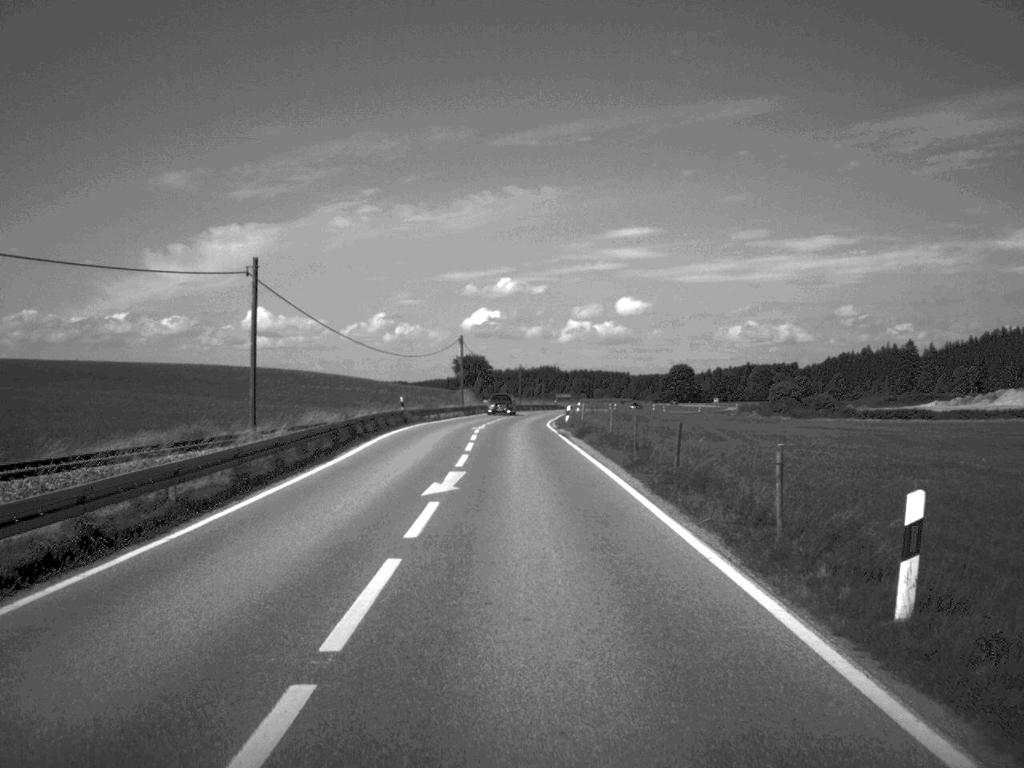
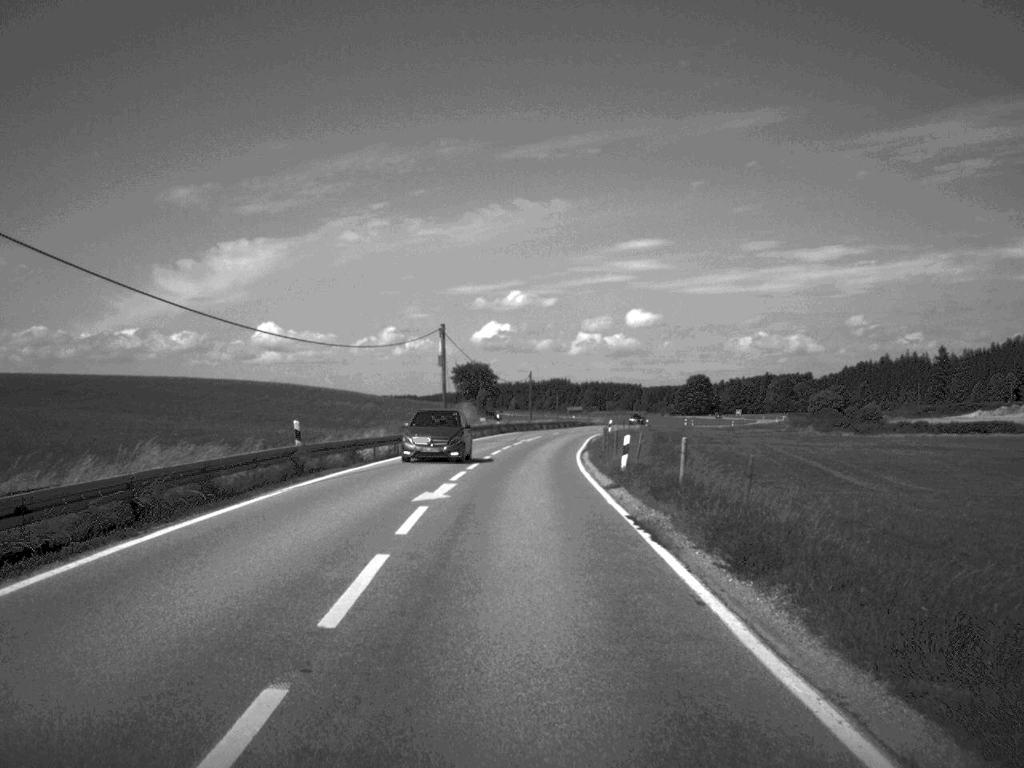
(-0.1, +28.4) m; -1°
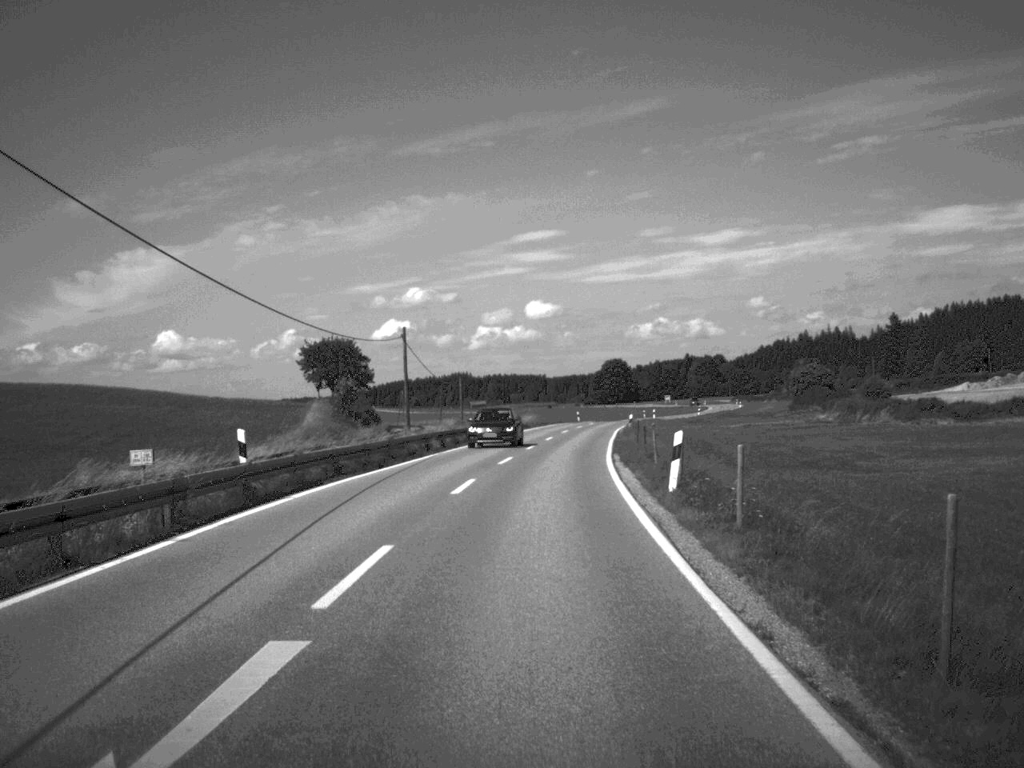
(+1.2, +58.6) m; +4°
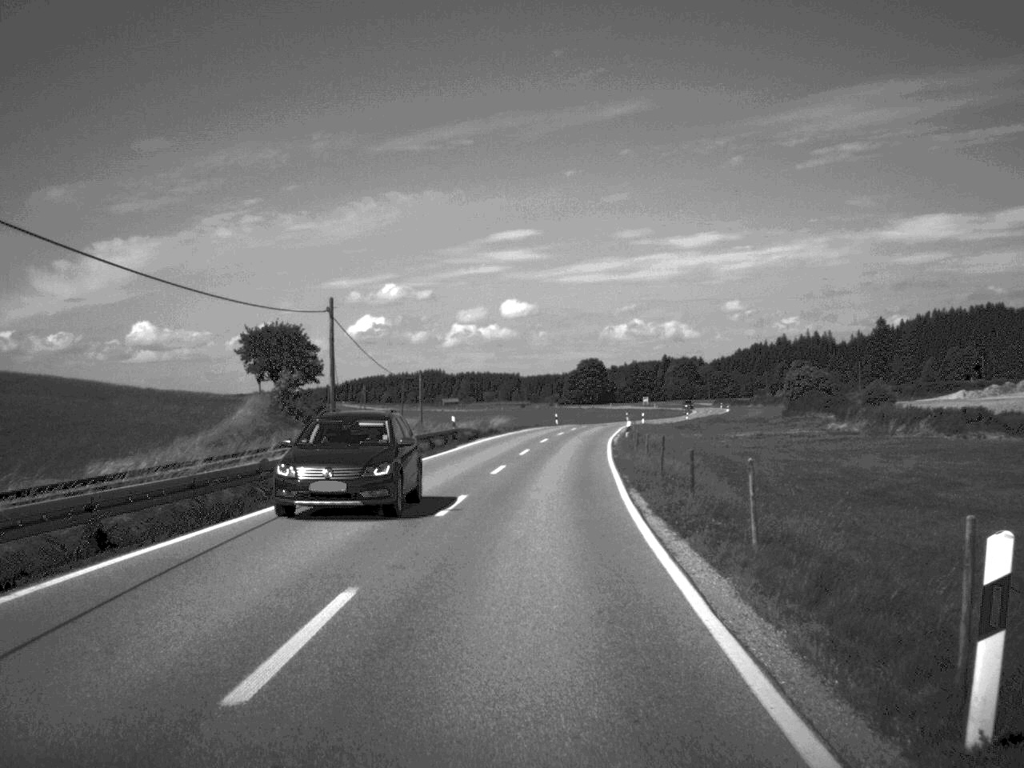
(+0.1, +14.5) m; +1°
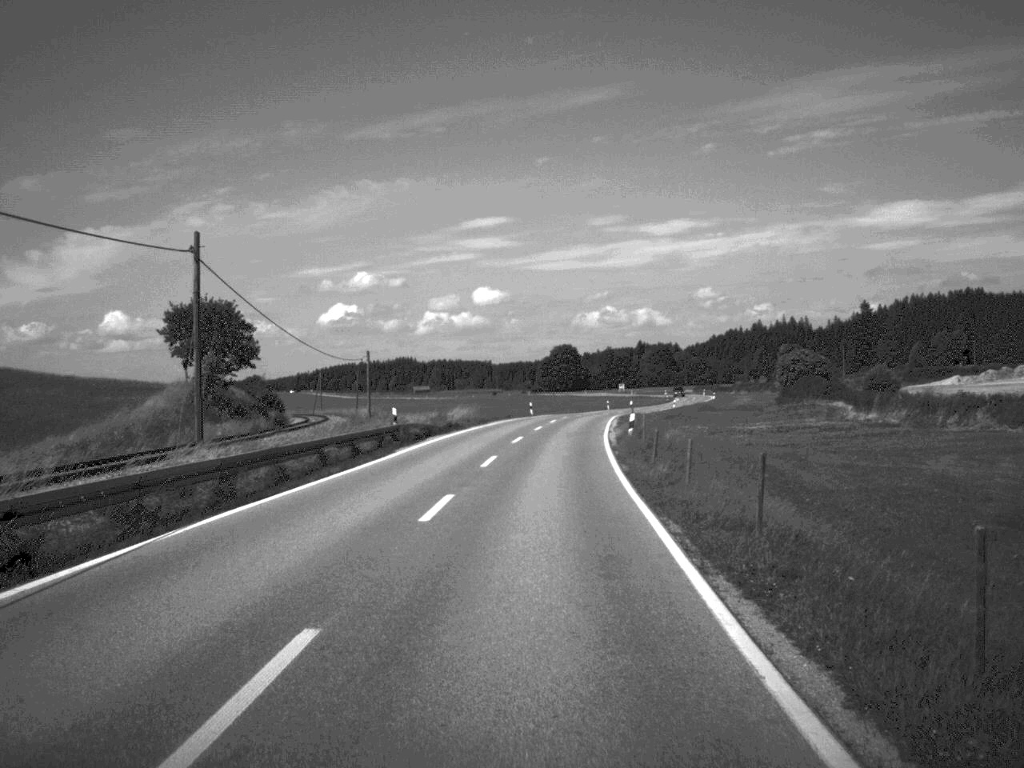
(+0.1, +13.9) m; +1°
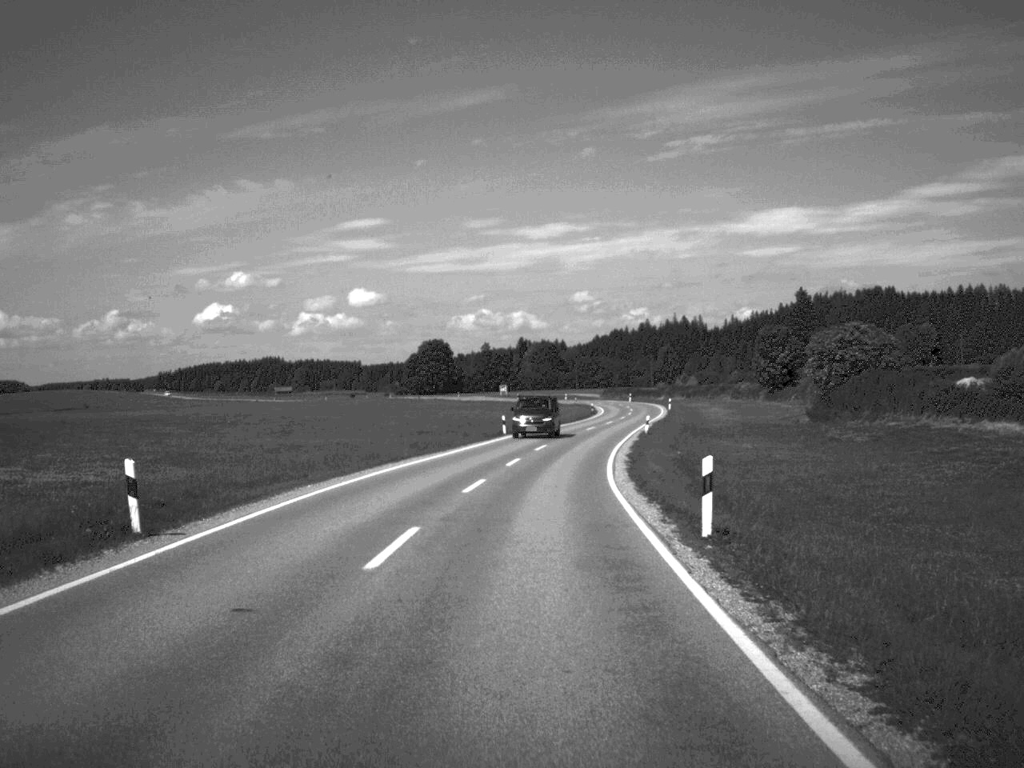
(+3.4, +73.6) m; +5°
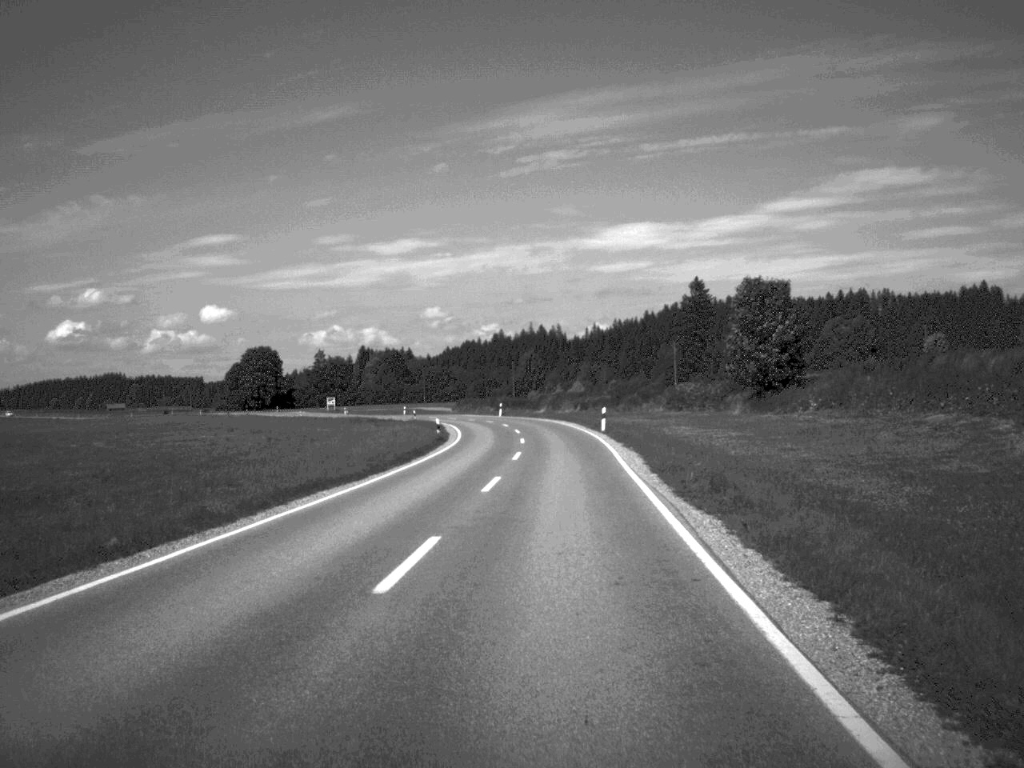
(+3.2, +60.0) m; +7°
